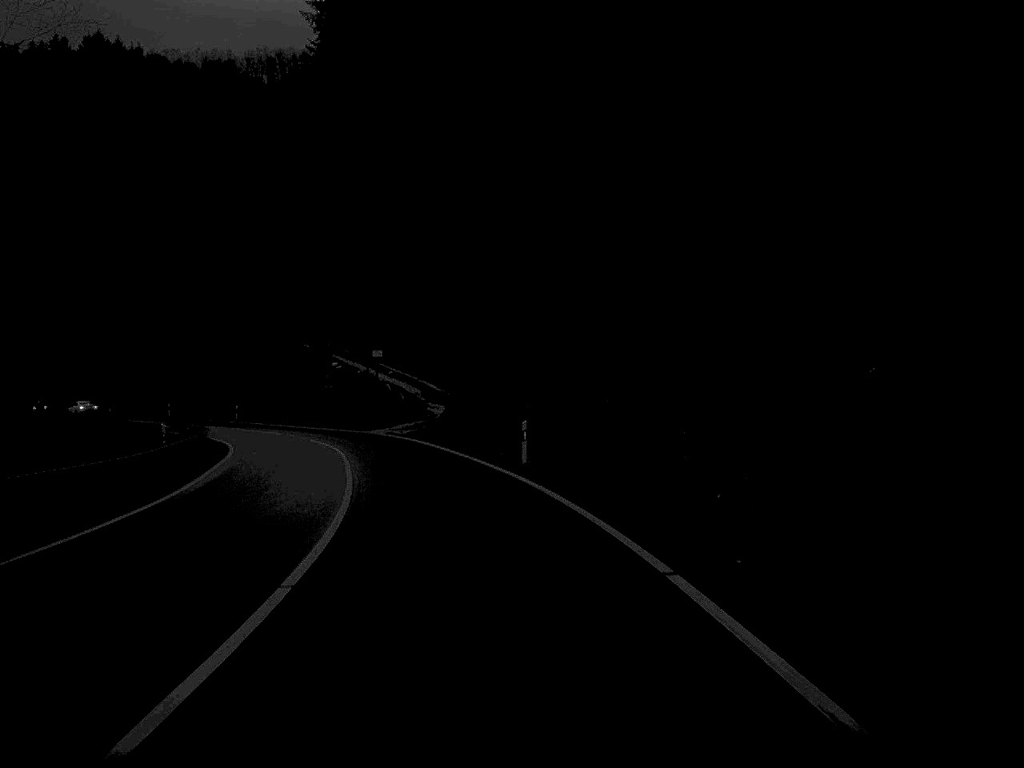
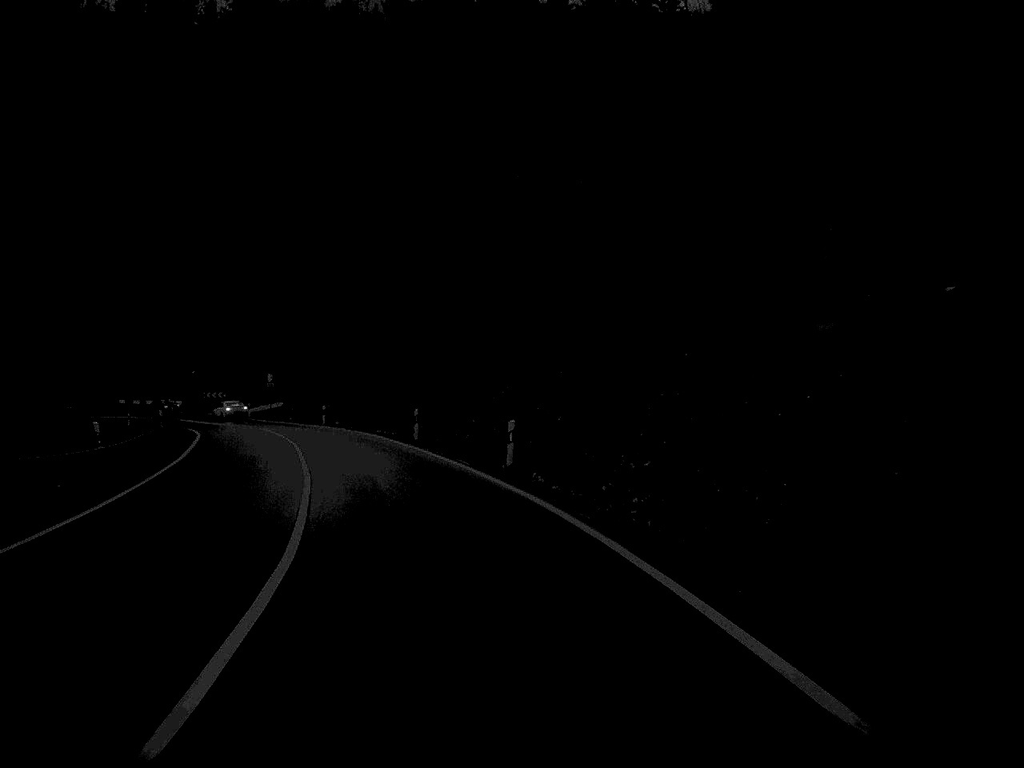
(-9.0, +57.1) m; -20°
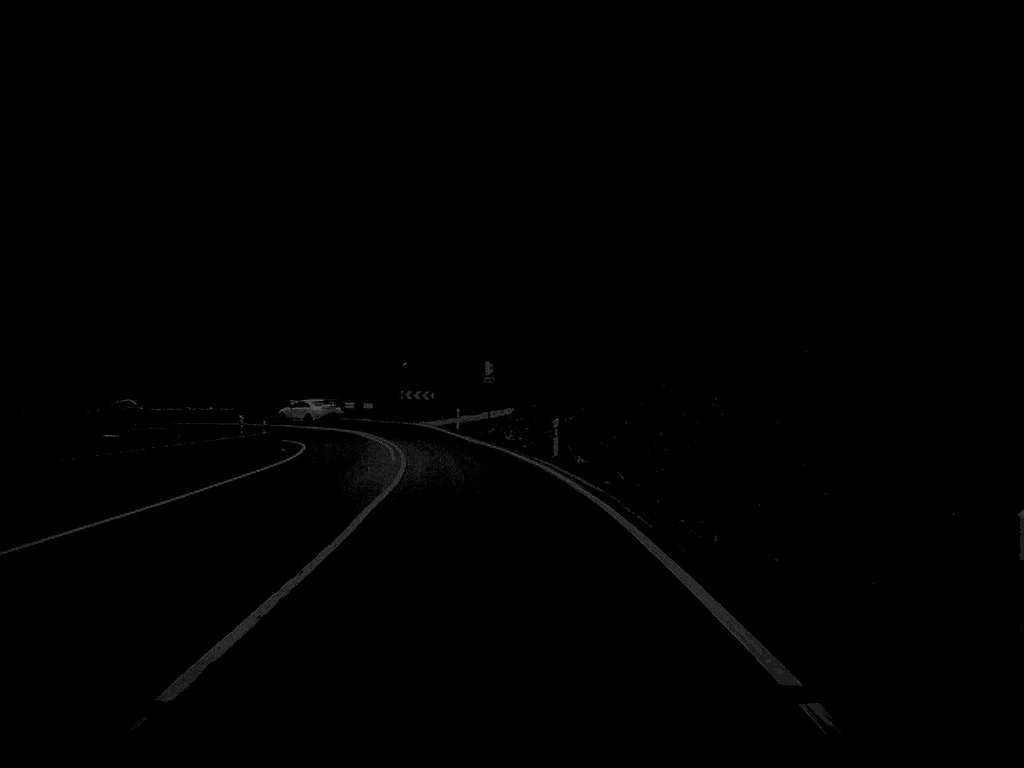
(-4.3, +36.3) m; -12°
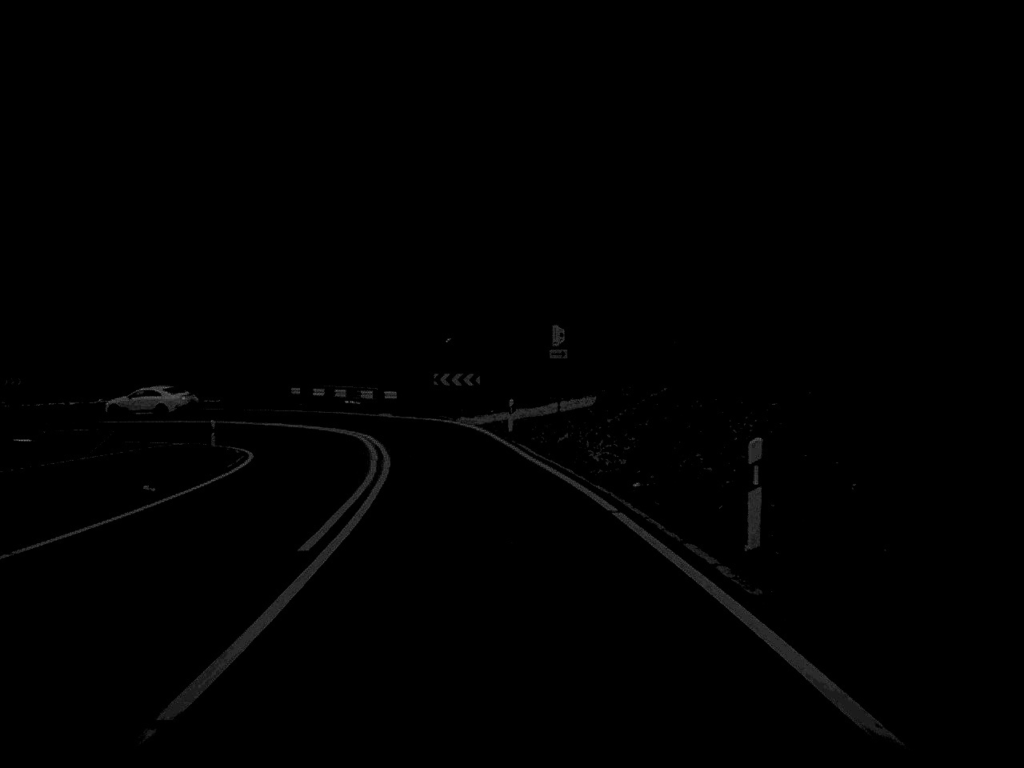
(-0.6, +22.1) m; -3°
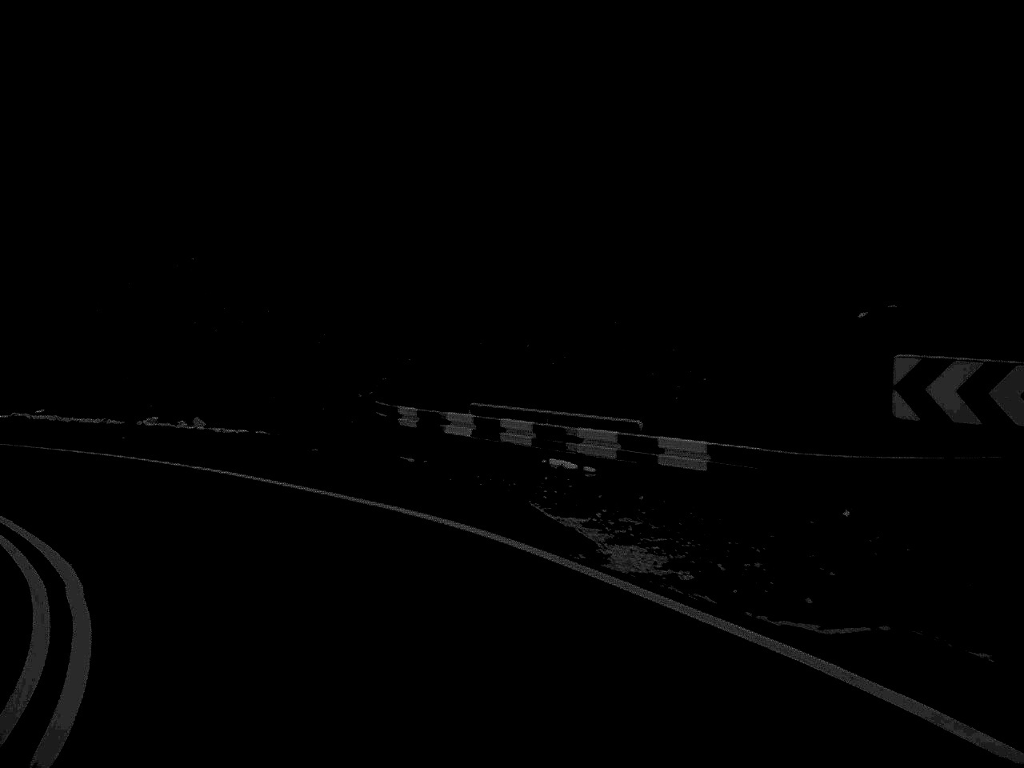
(-3.5, +43.8) m; -16°
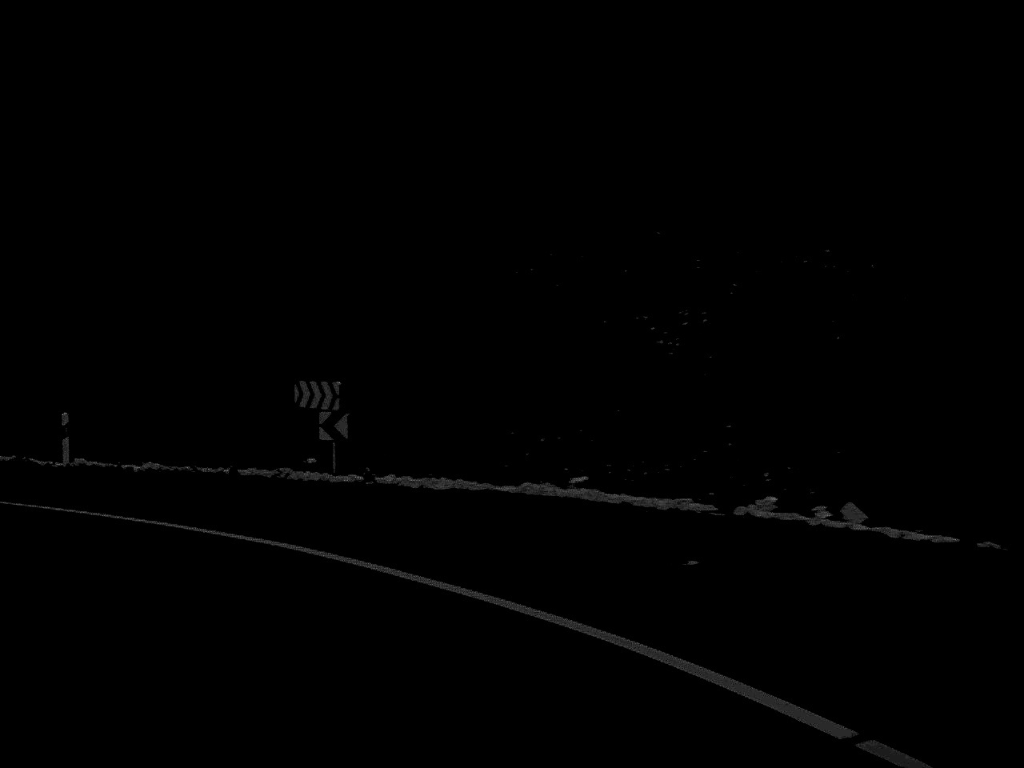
(-3.0, +12.9) m; -28°
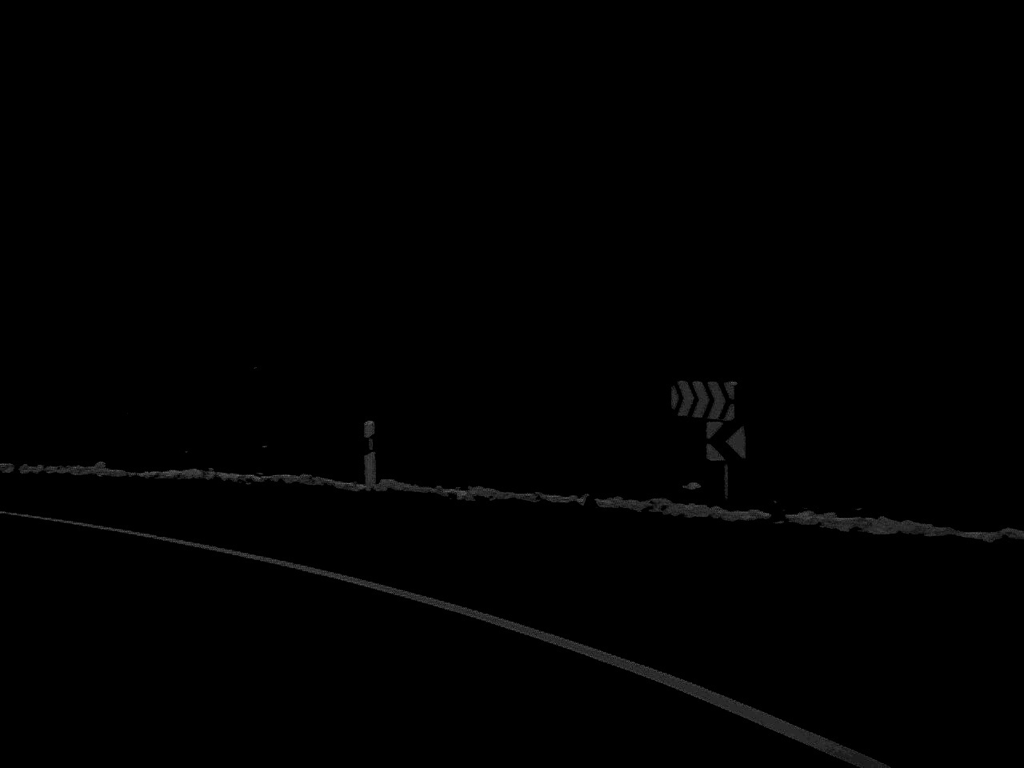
(-0.8, +5.7) m; -16°
